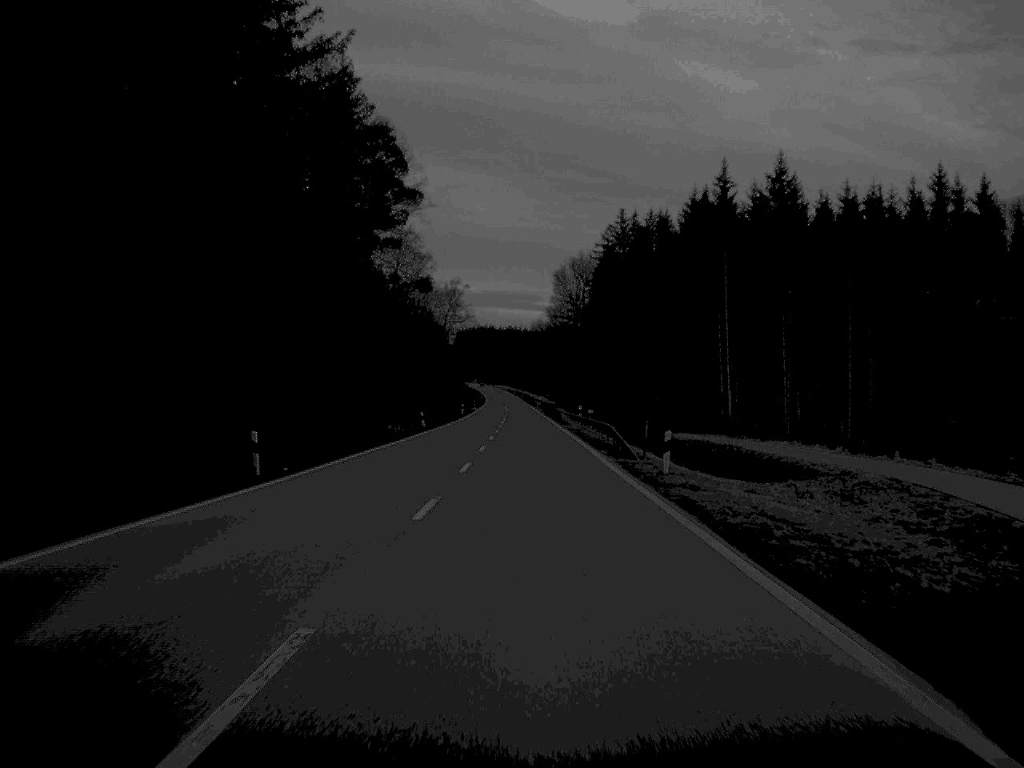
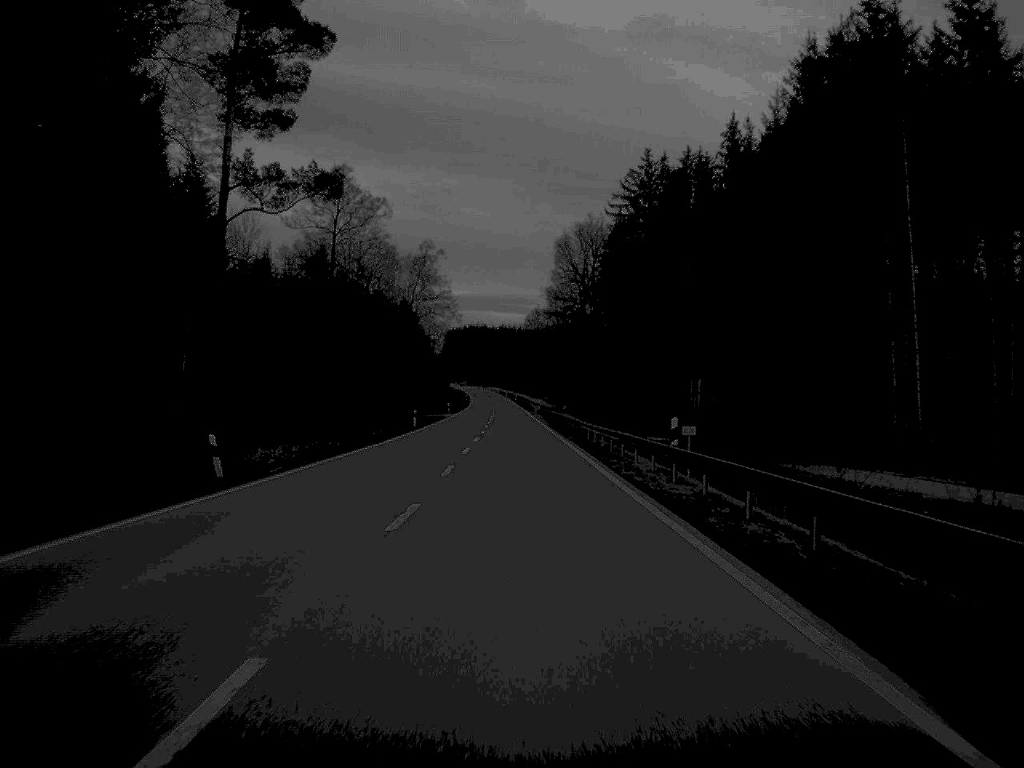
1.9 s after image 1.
(+0.2, +49.3) m; 0°
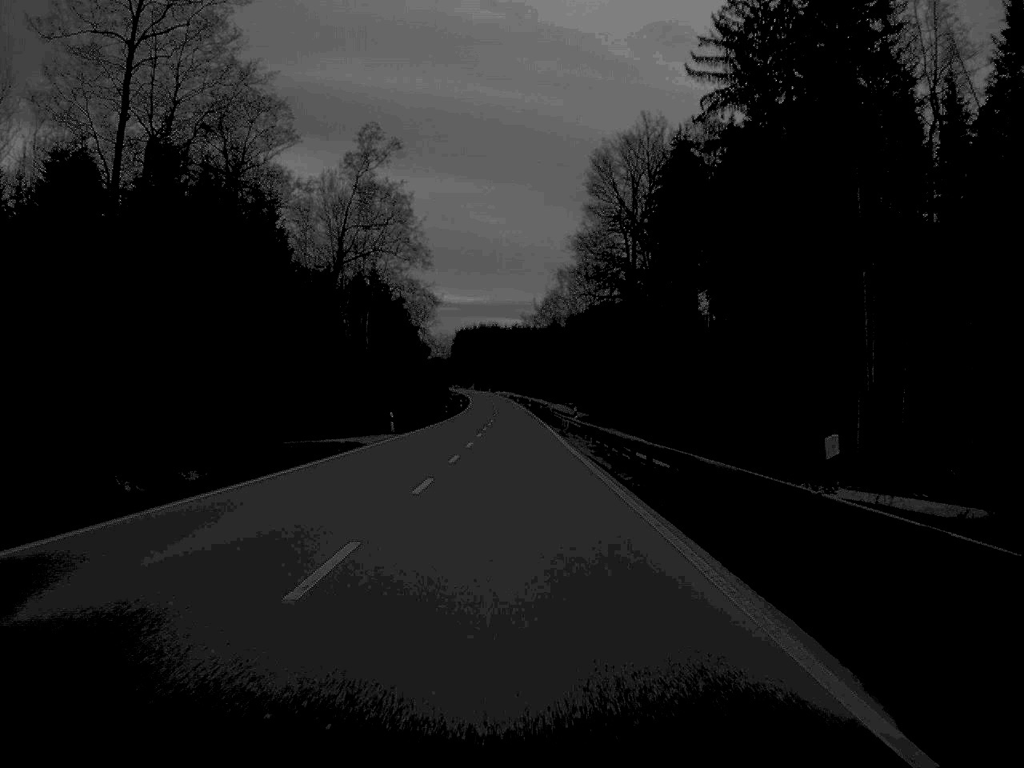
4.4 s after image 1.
(-0.2, +65.4) m; -1°
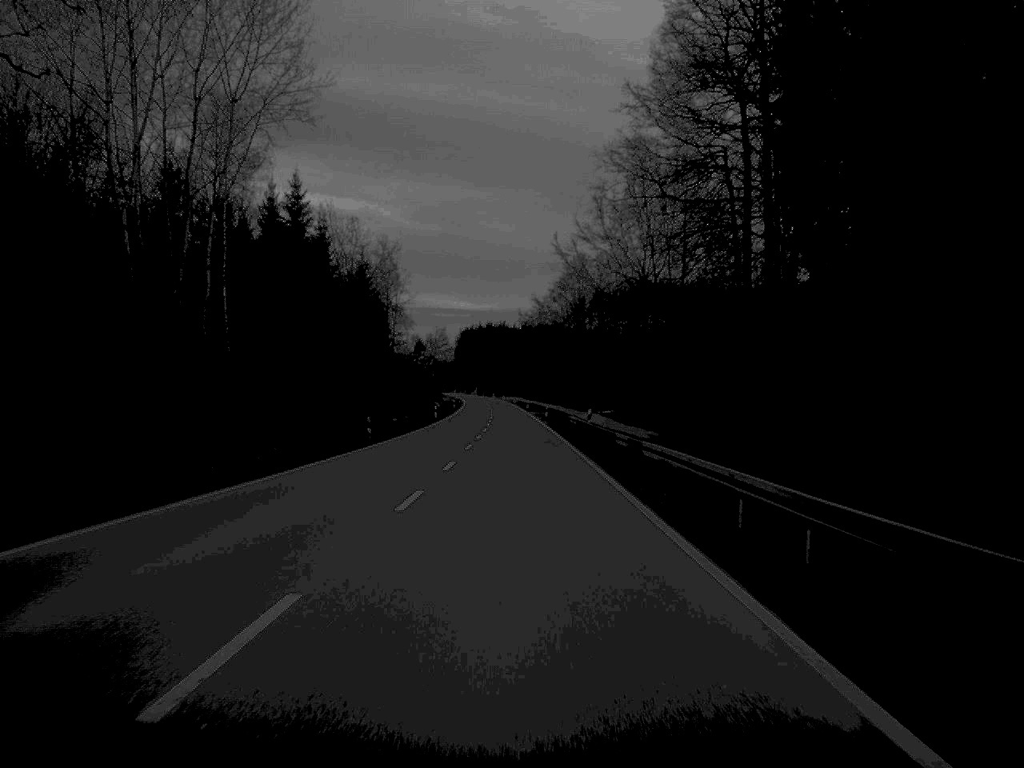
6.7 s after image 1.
(-0.2, +63.3) m; 0°
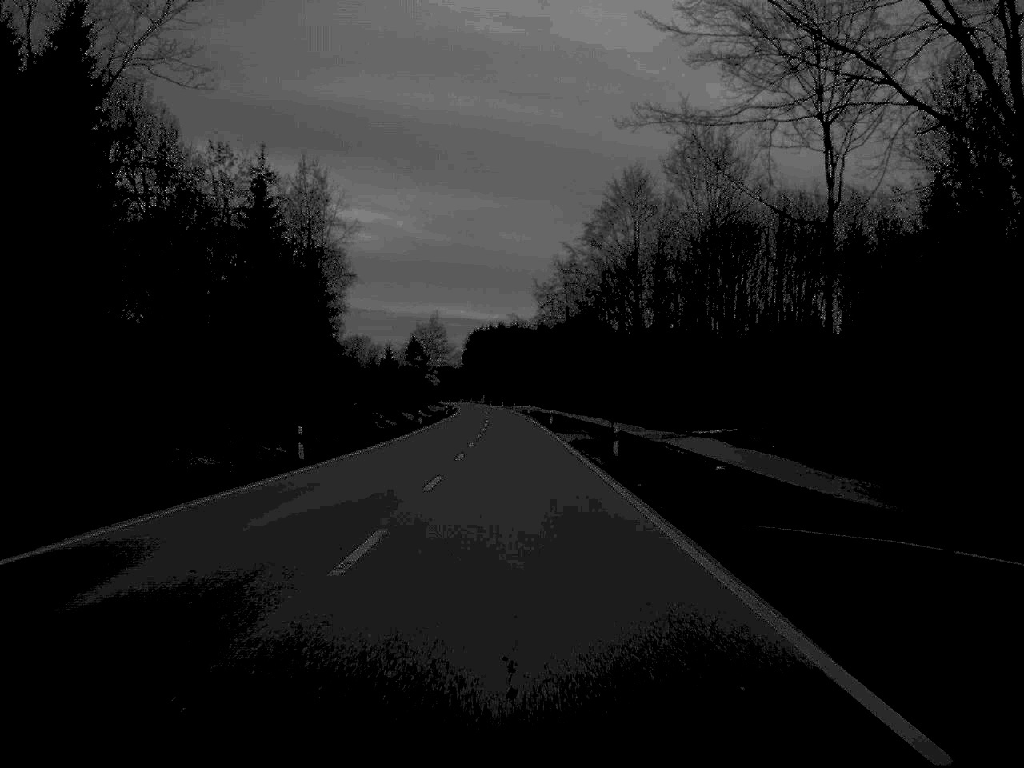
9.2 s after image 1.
(-0.3, +66.9) m; -1°
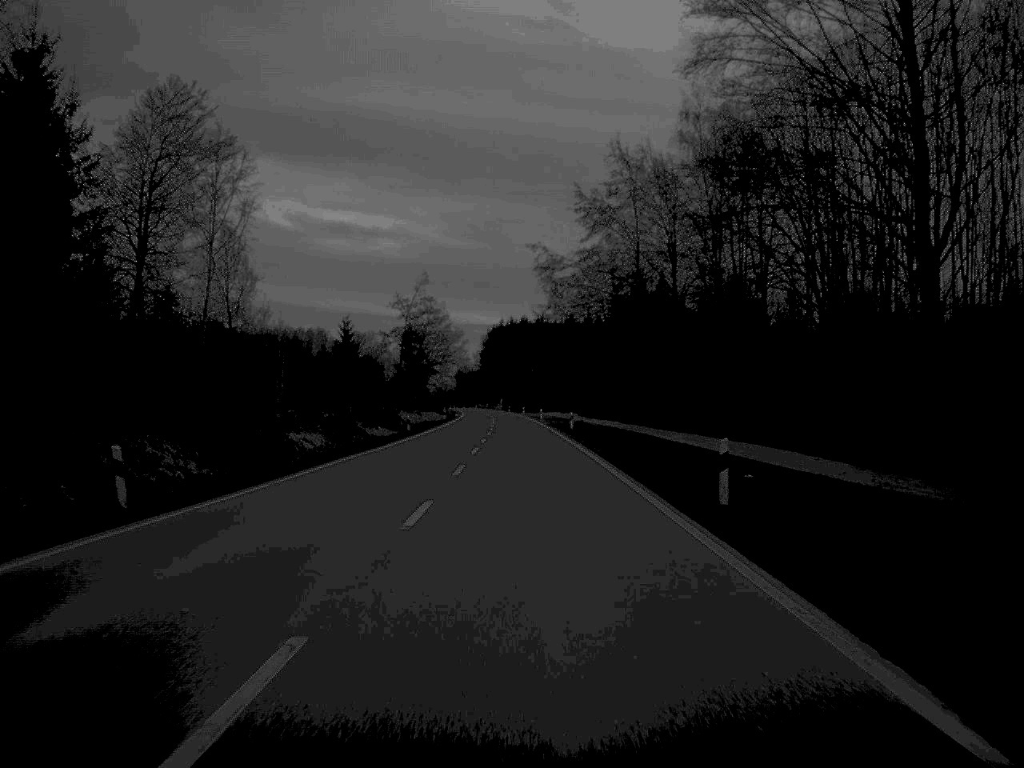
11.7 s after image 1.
(-0.7, +67.6) m; -1°
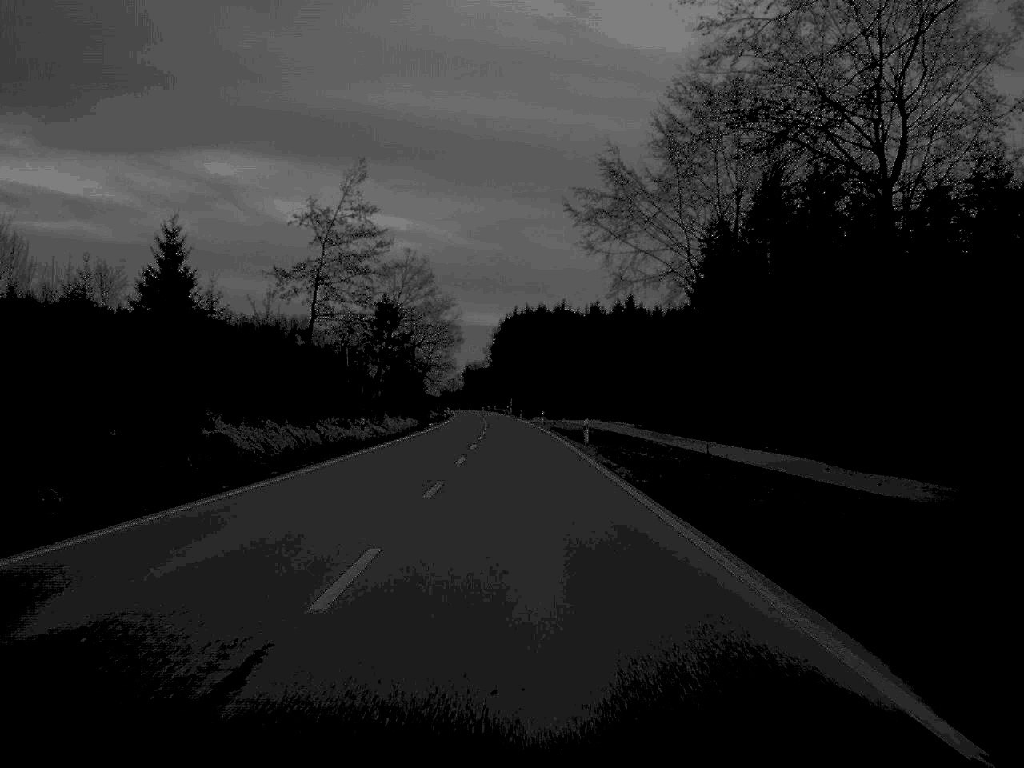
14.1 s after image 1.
(-0.2, +66.4) m; -1°
